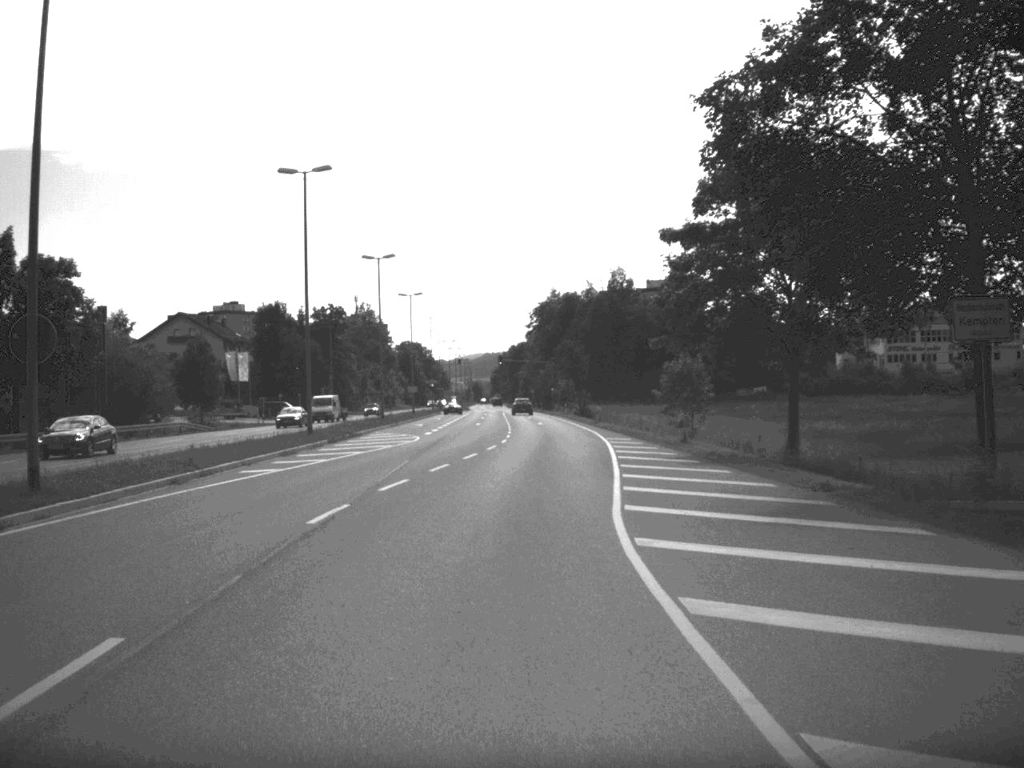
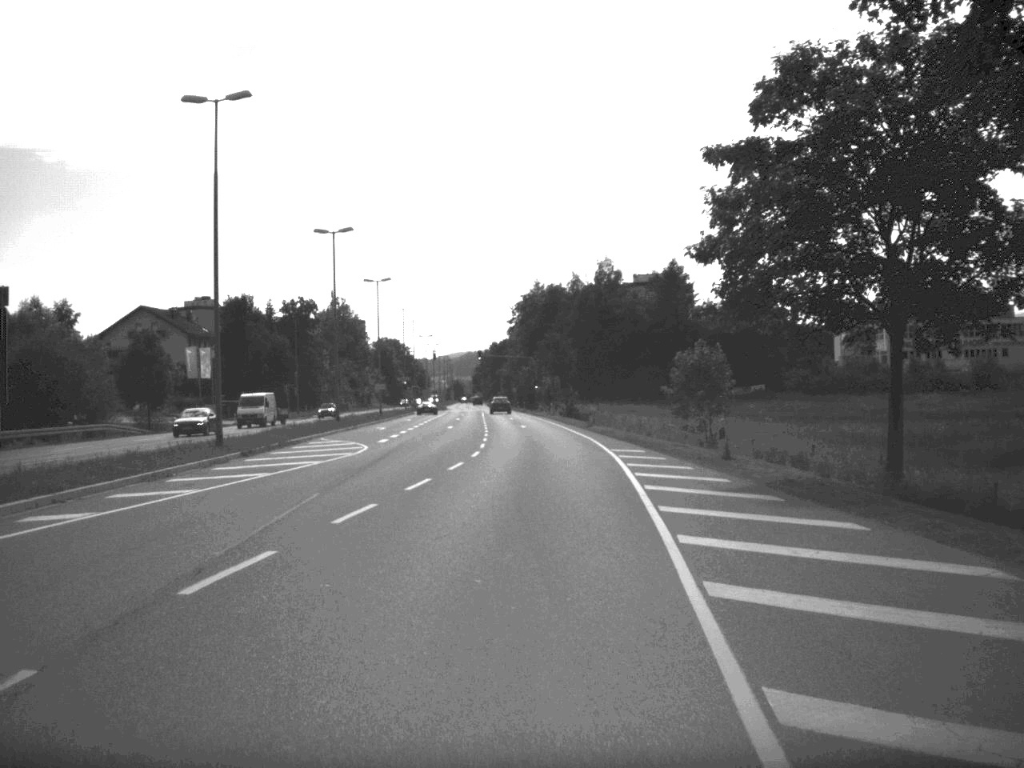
(+0.1, +11.7) m; +1°
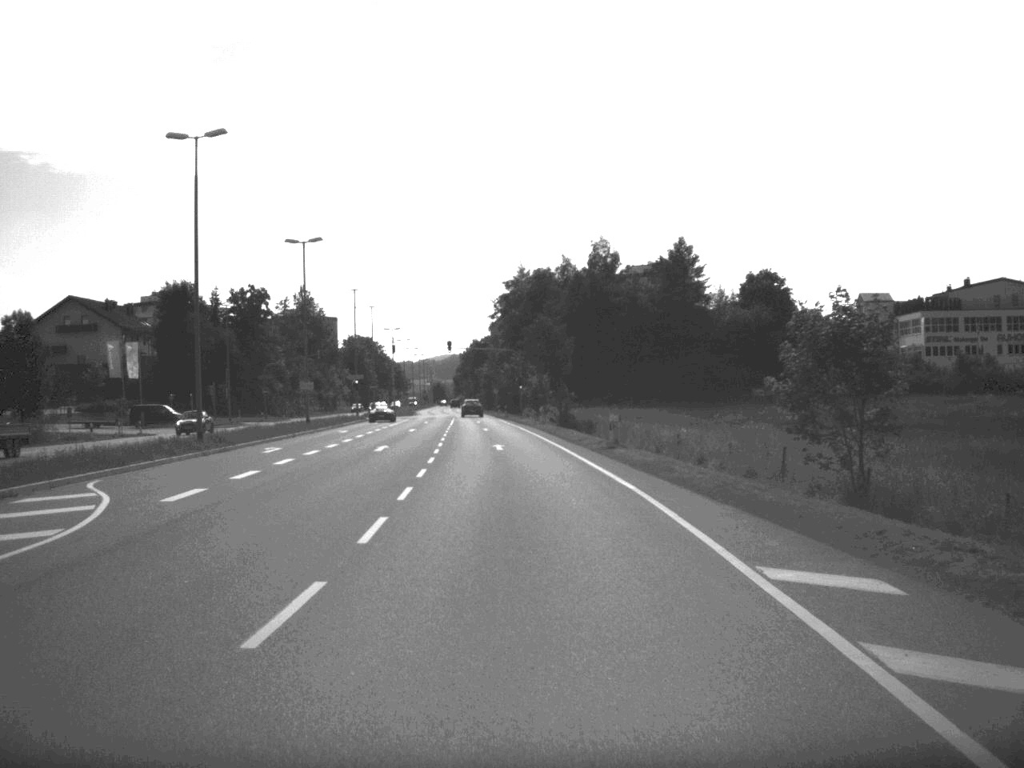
(+0.2, +25.3) m; 0°
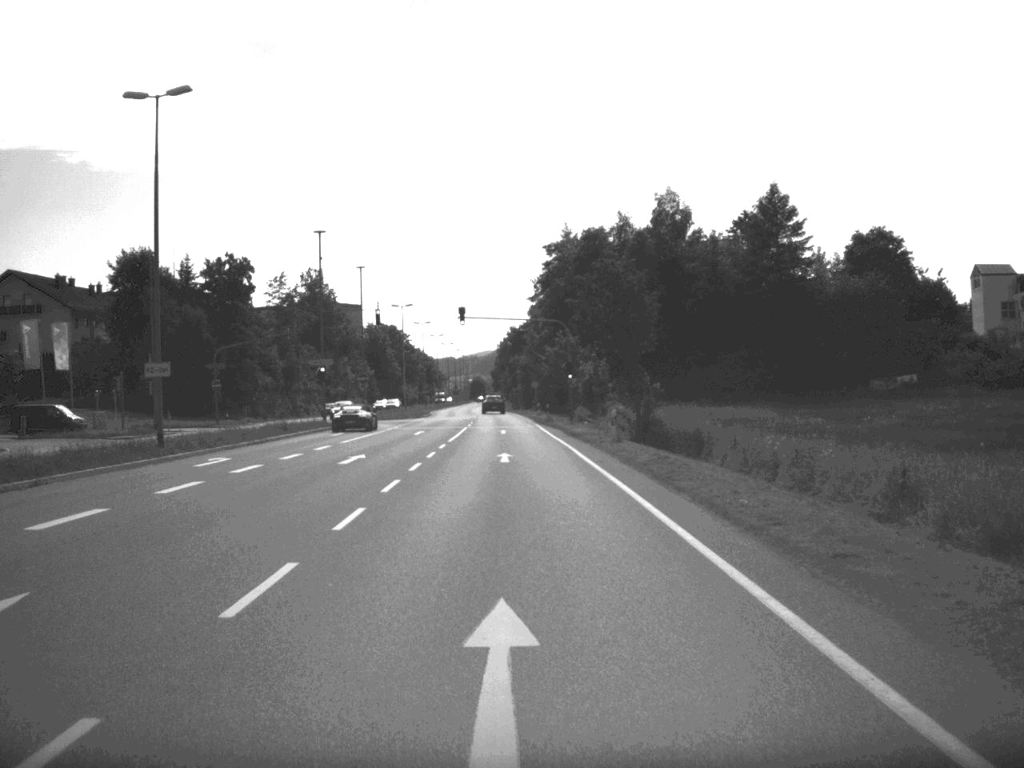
(-0.5, +34.1) m; -2°
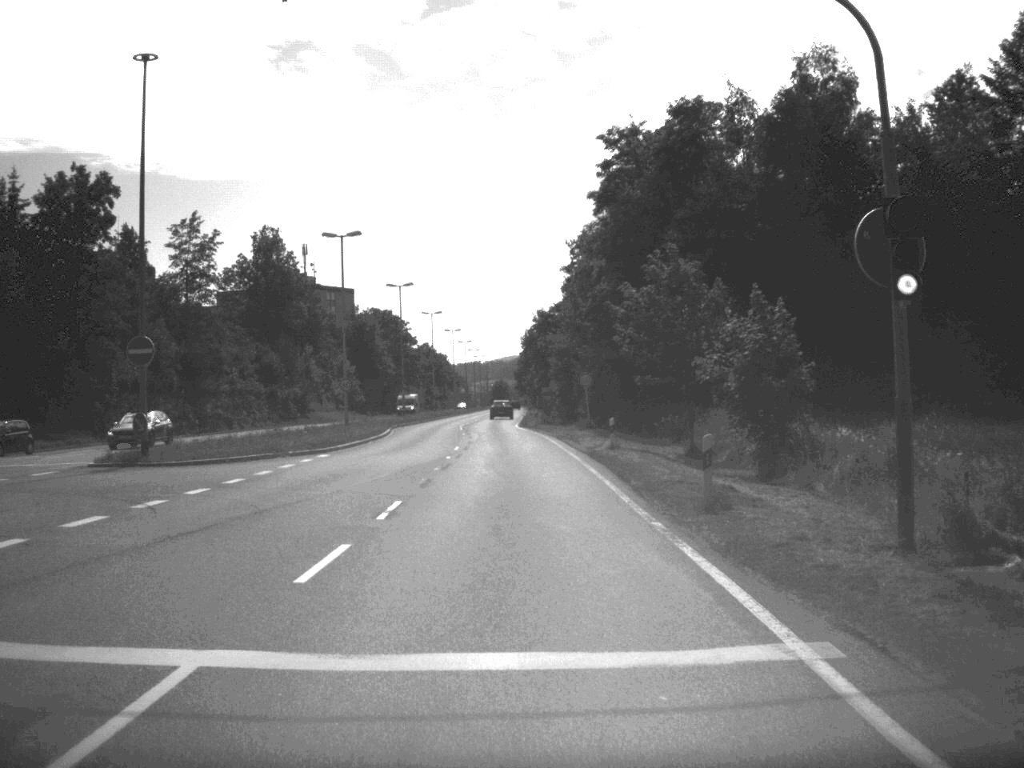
(-0.9, +55.5) m; -1°
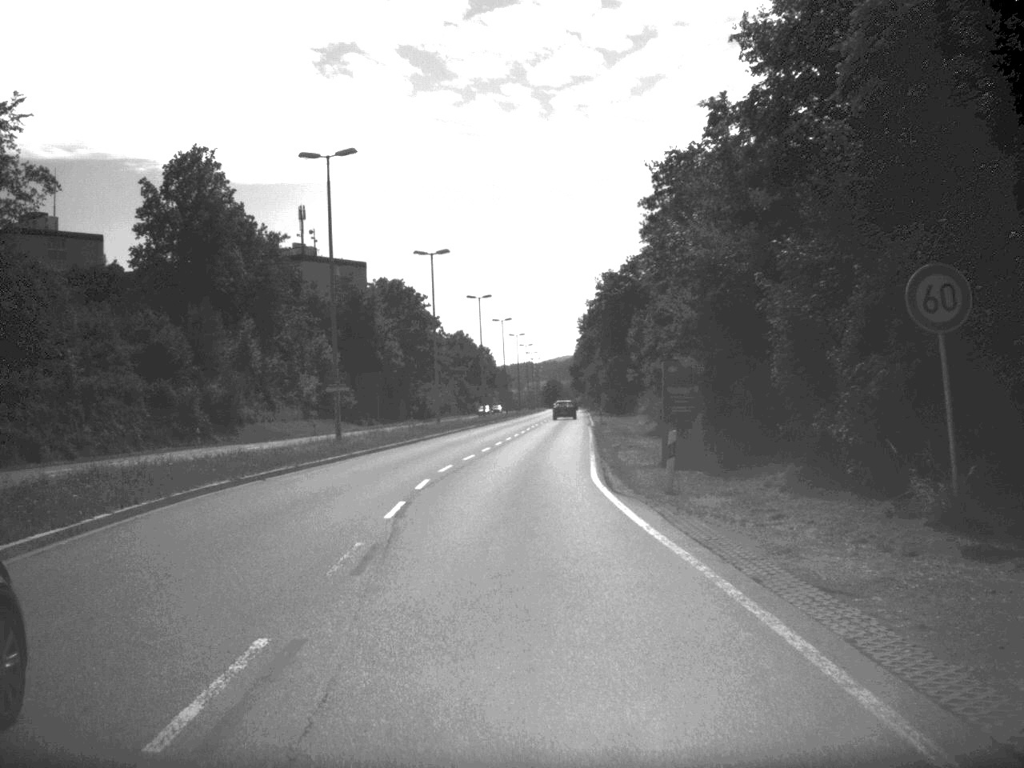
(-1.0, +51.9) m; -3°
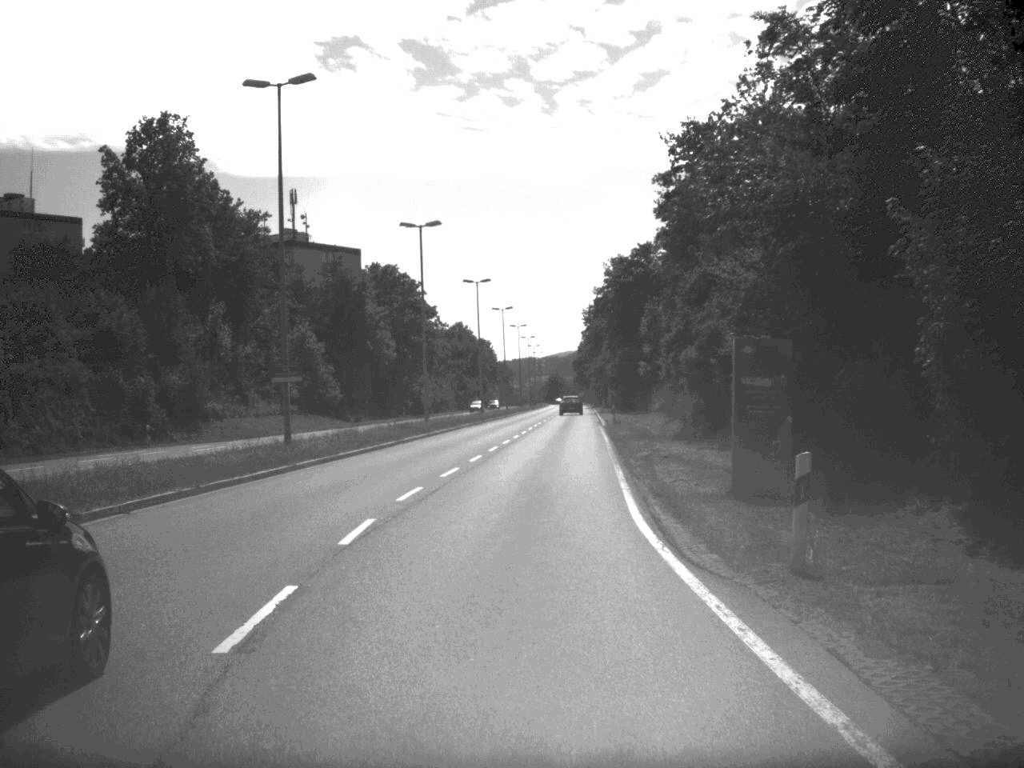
(0.0, +9.6) m; 0°
